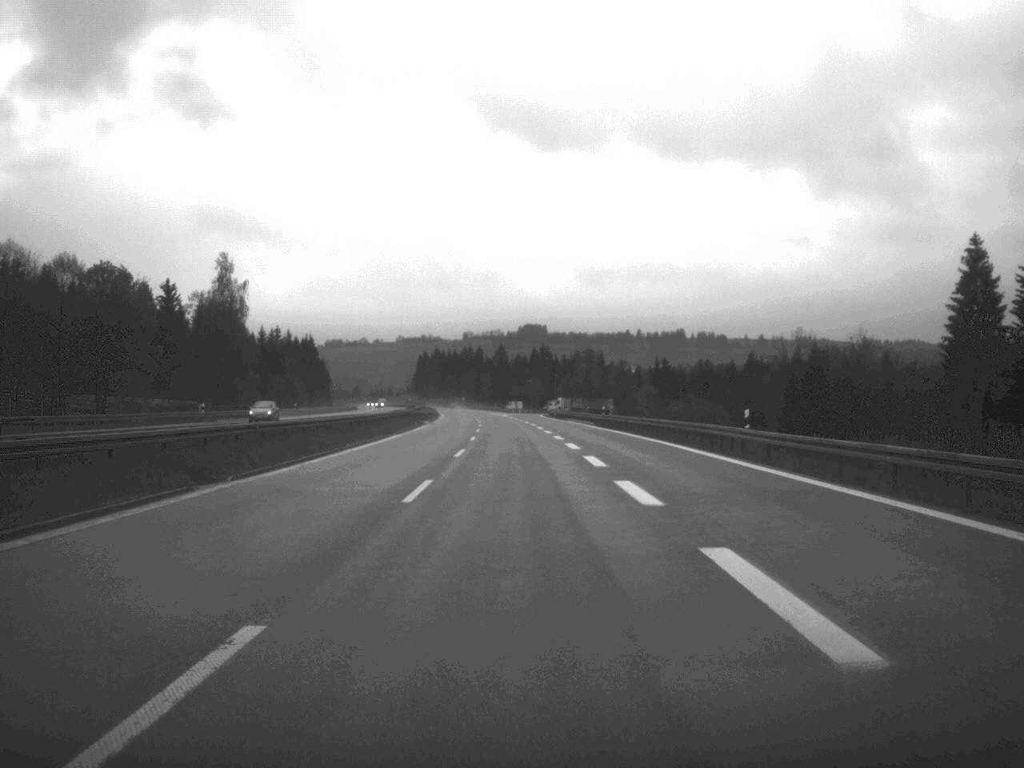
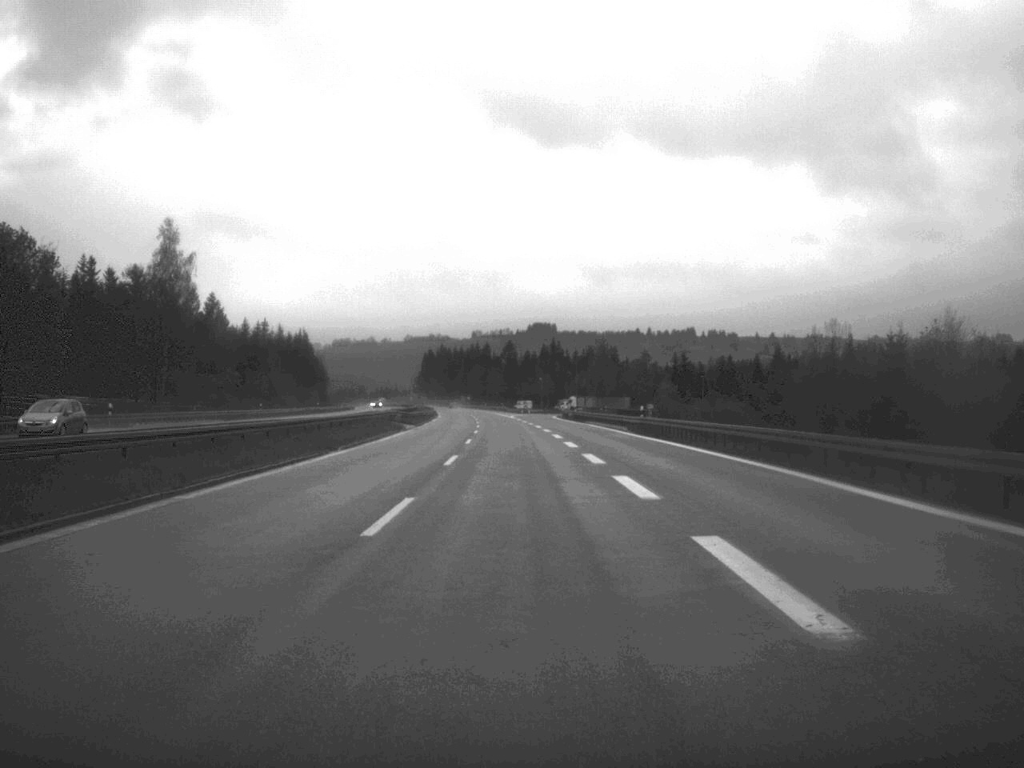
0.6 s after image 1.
(-0.1, +23.0) m; 0°
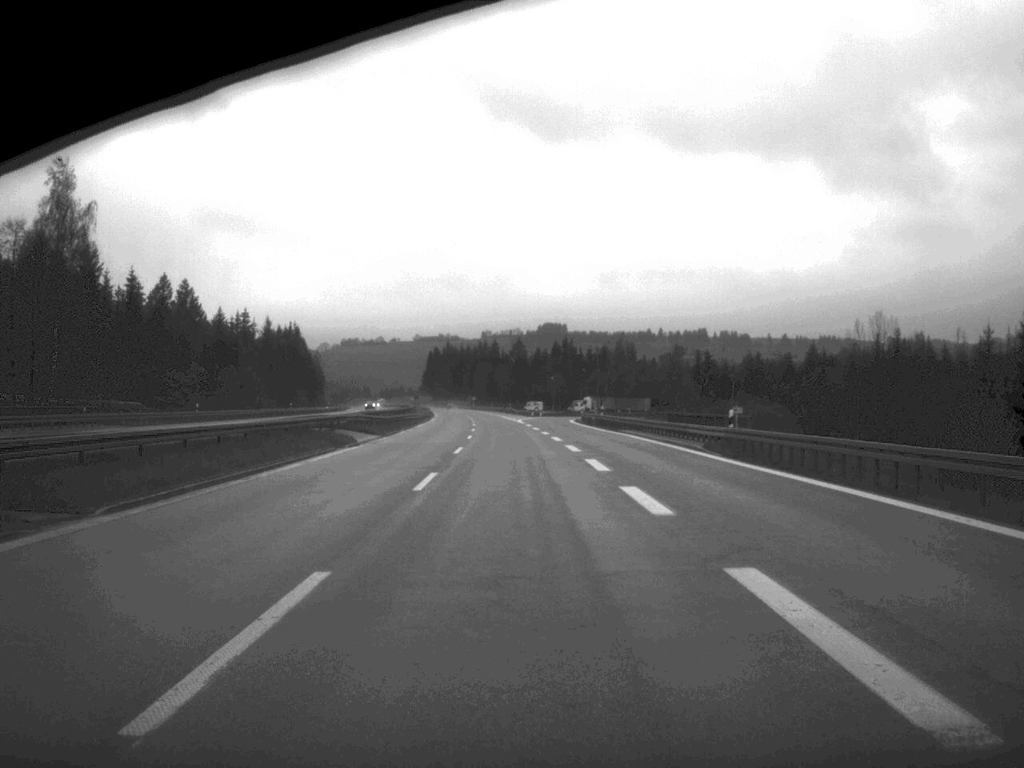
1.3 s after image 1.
(-0.1, +26.2) m; 0°
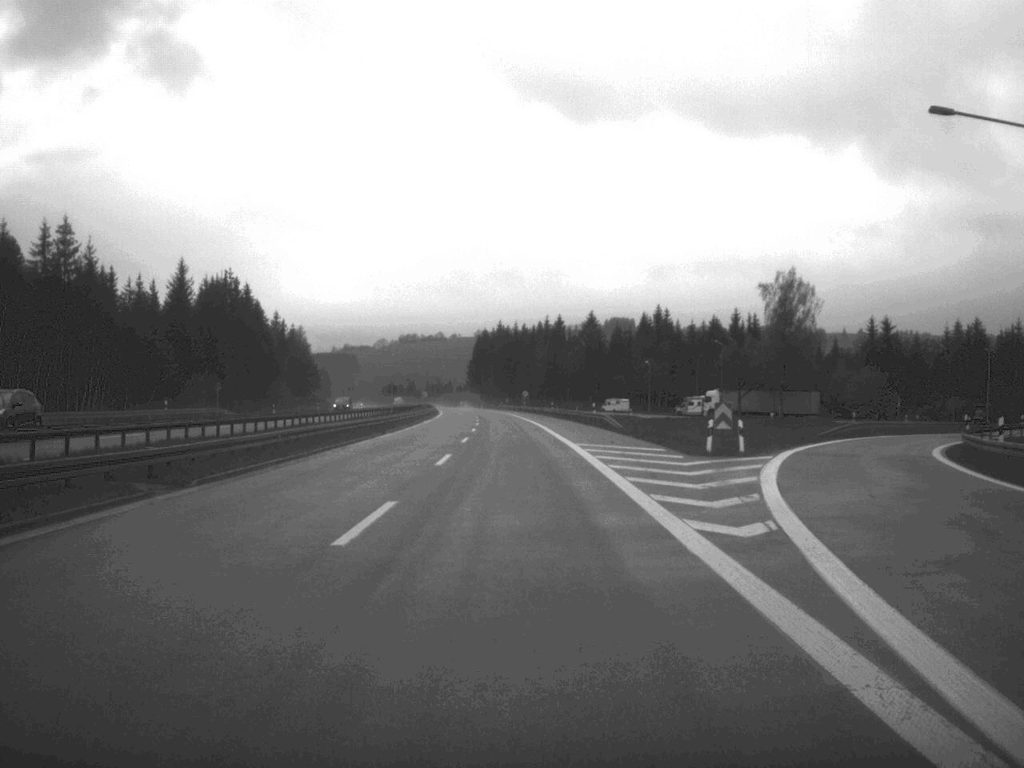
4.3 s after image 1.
(-2.7, +112.7) m; -3°
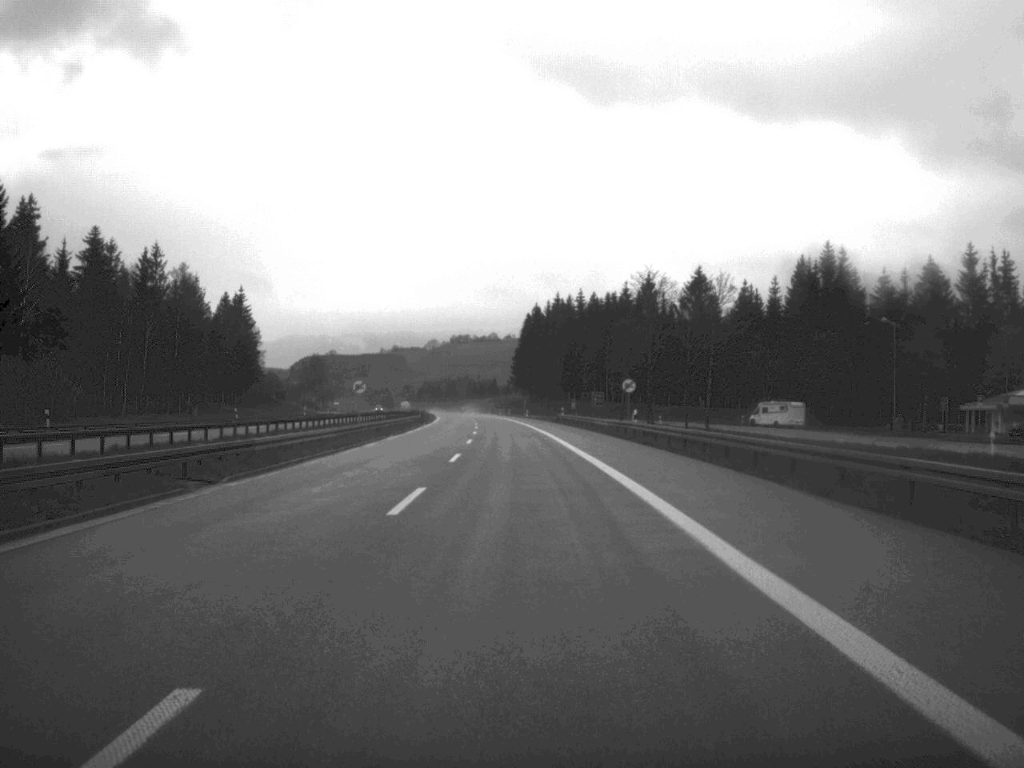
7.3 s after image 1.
(-2.7, +116.8) m; -3°
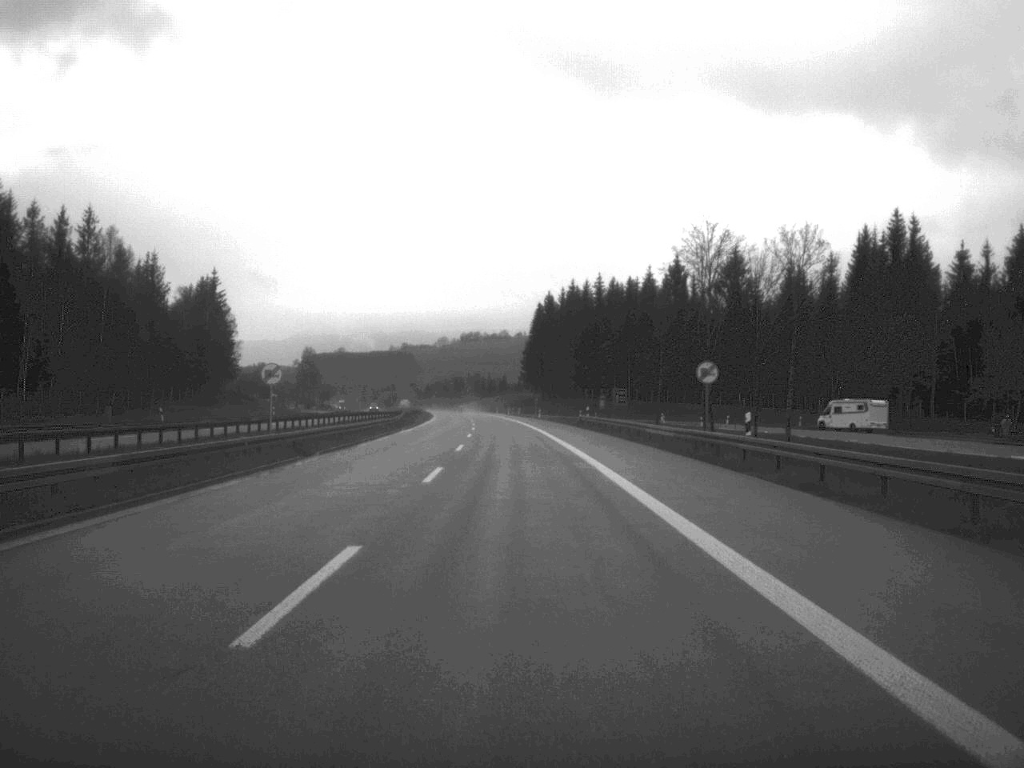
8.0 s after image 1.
(-0.1, +26.7) m; -1°
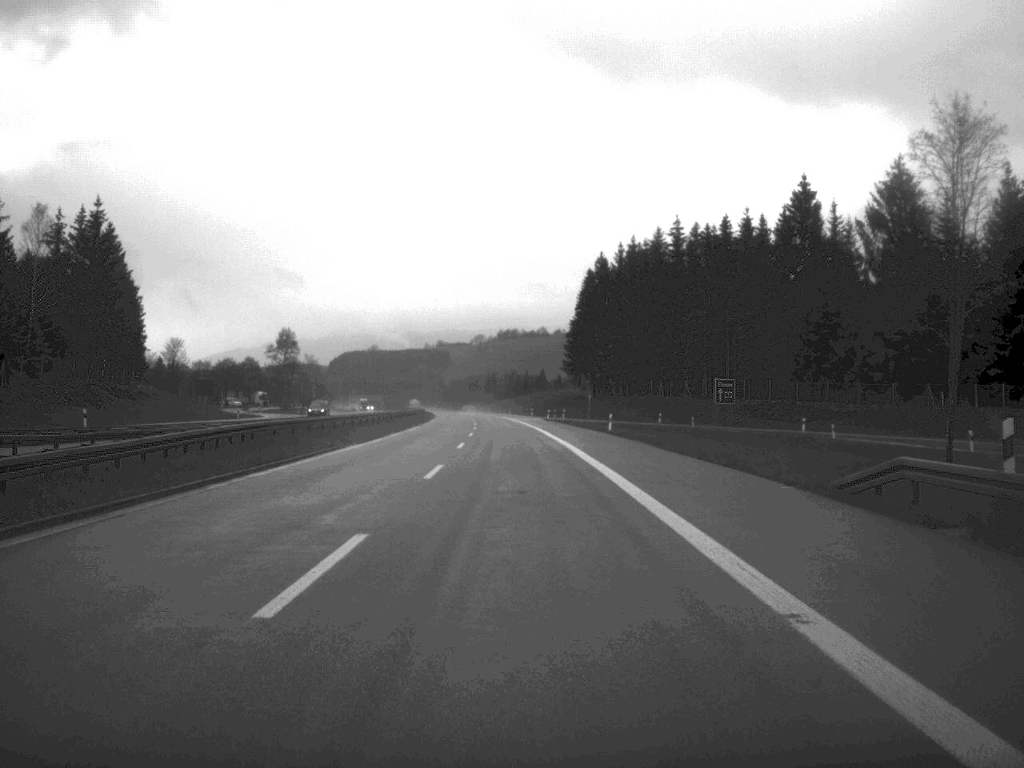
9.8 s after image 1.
(-1.1, +68.6) m; -2°
